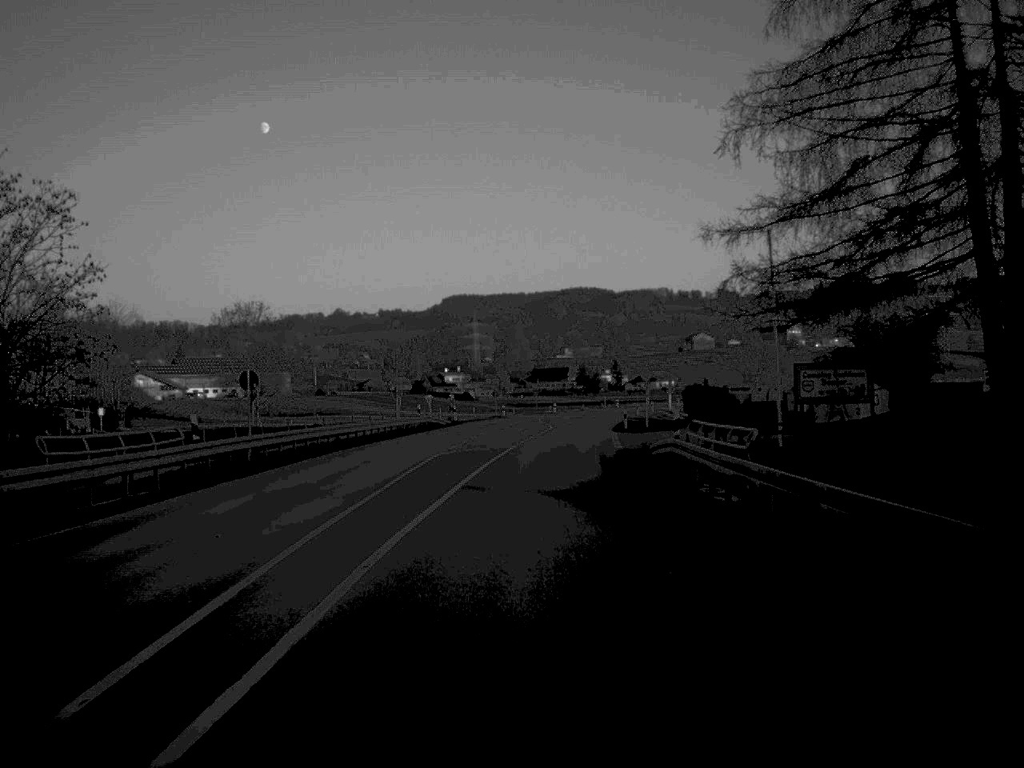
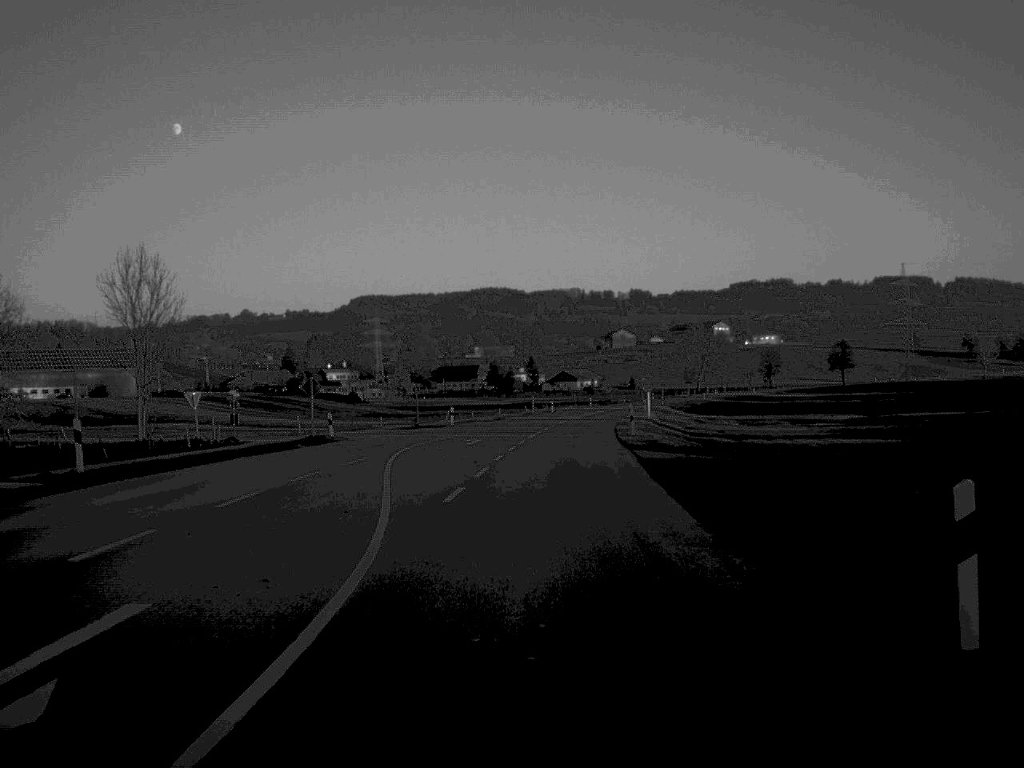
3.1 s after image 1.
(+1.9, +60.8) m; +4°
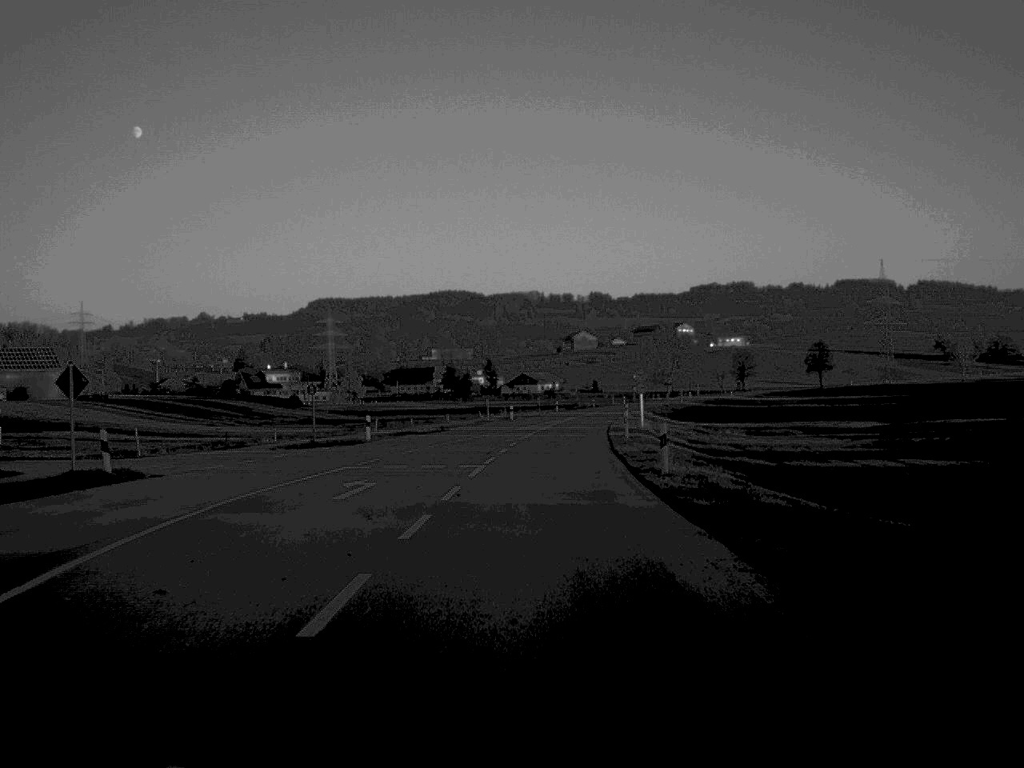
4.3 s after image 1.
(+0.4, +22.7) m; +2°
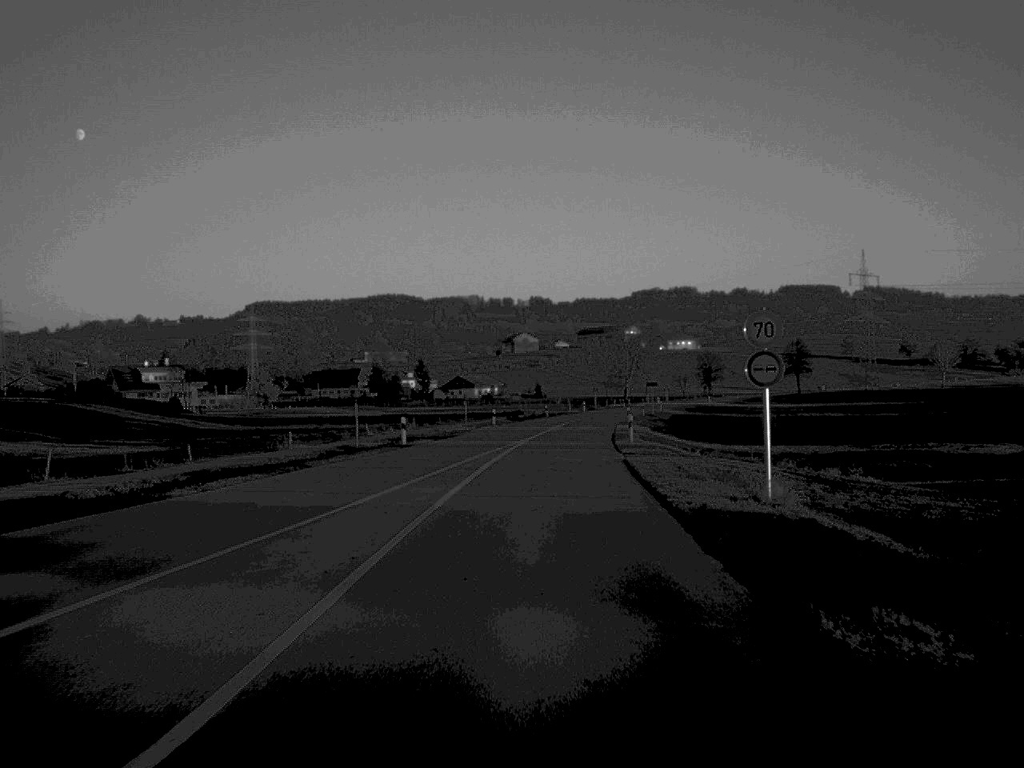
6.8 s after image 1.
(+1.1, +46.1) m; +3°
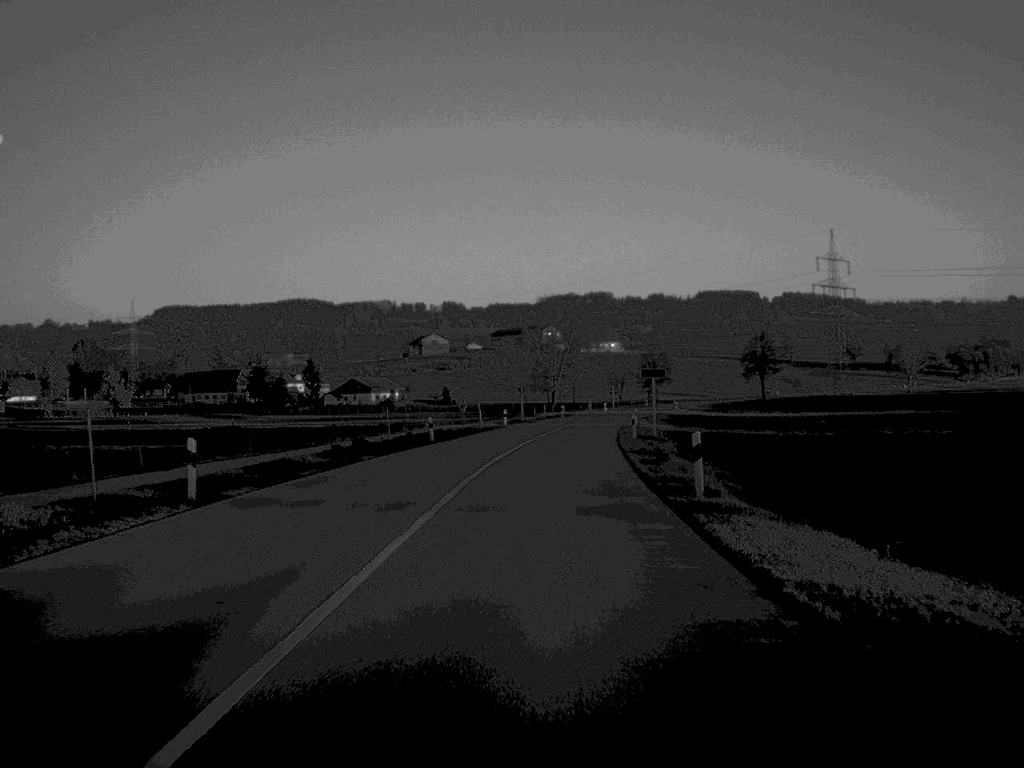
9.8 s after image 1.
(+1.9, +58.0) m; +4°
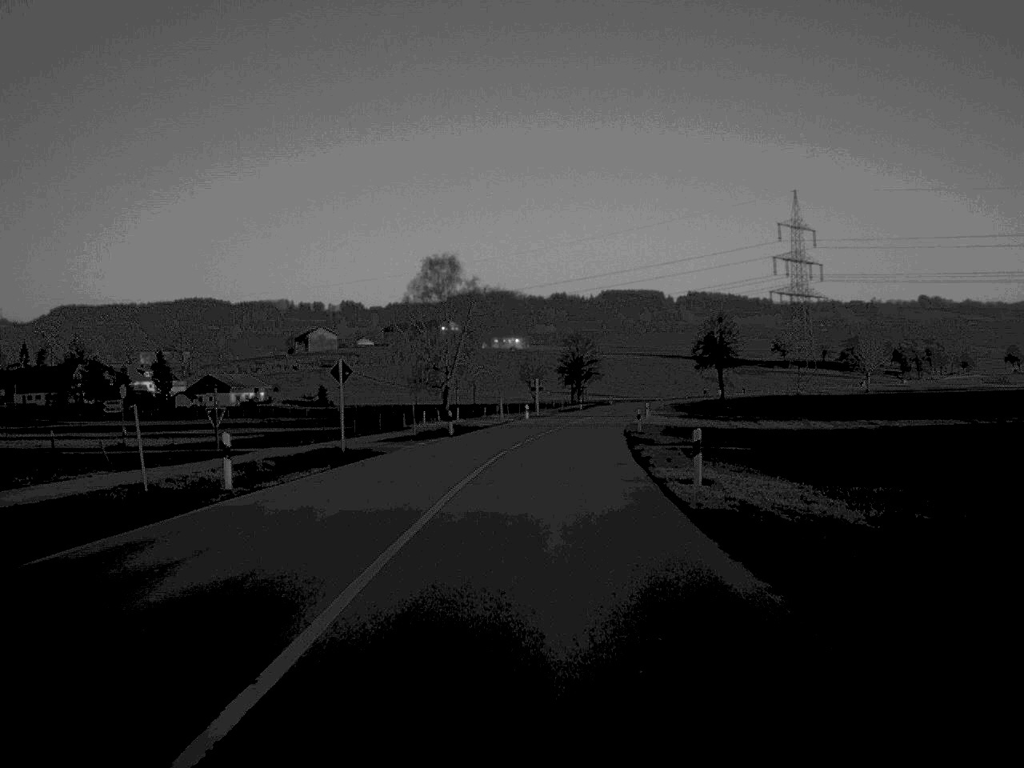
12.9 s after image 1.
(+2.1, +60.0) m; +4°
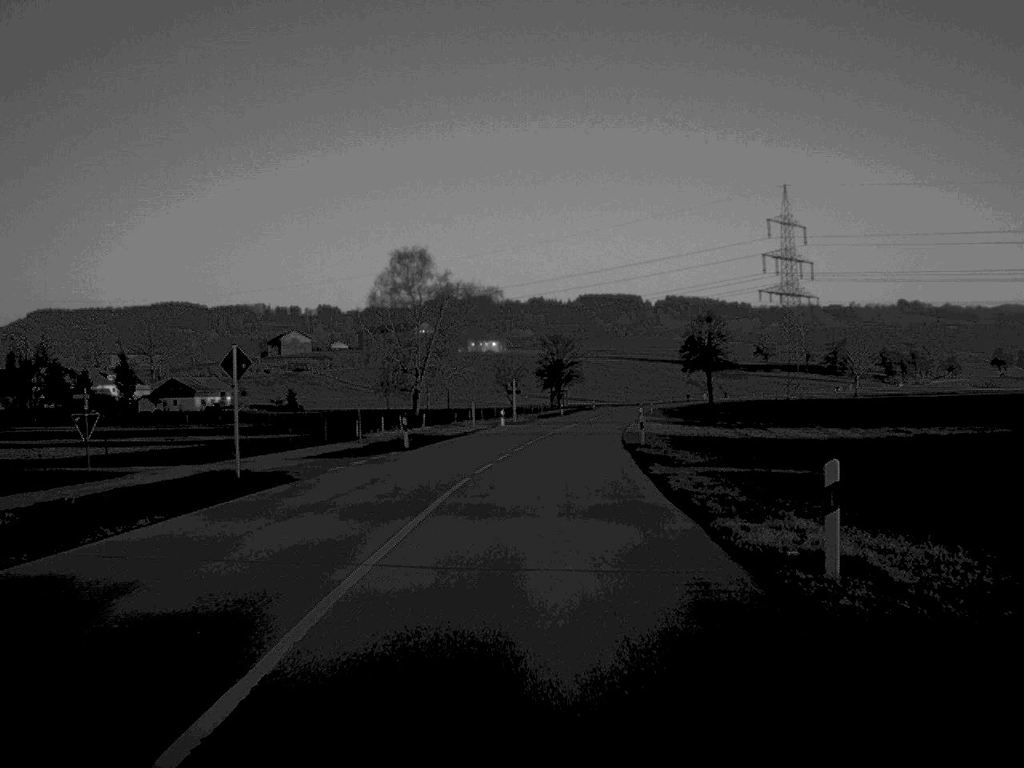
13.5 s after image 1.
(+0.1, +11.5) m; +1°
